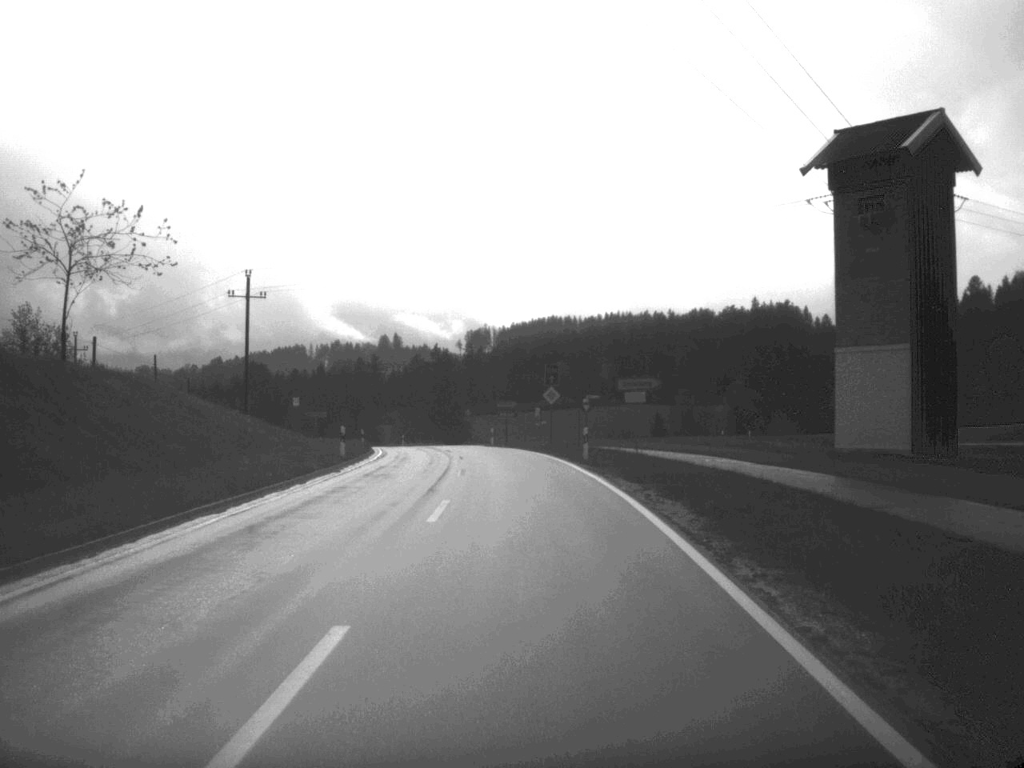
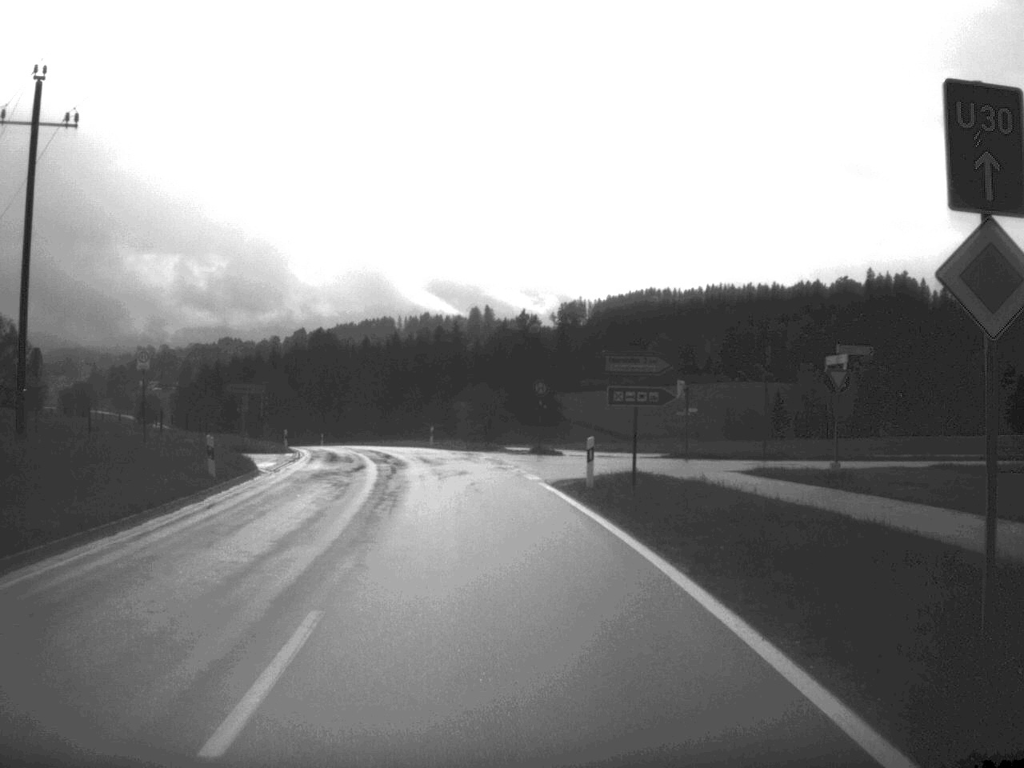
(-1.3, +47.1) m; -5°
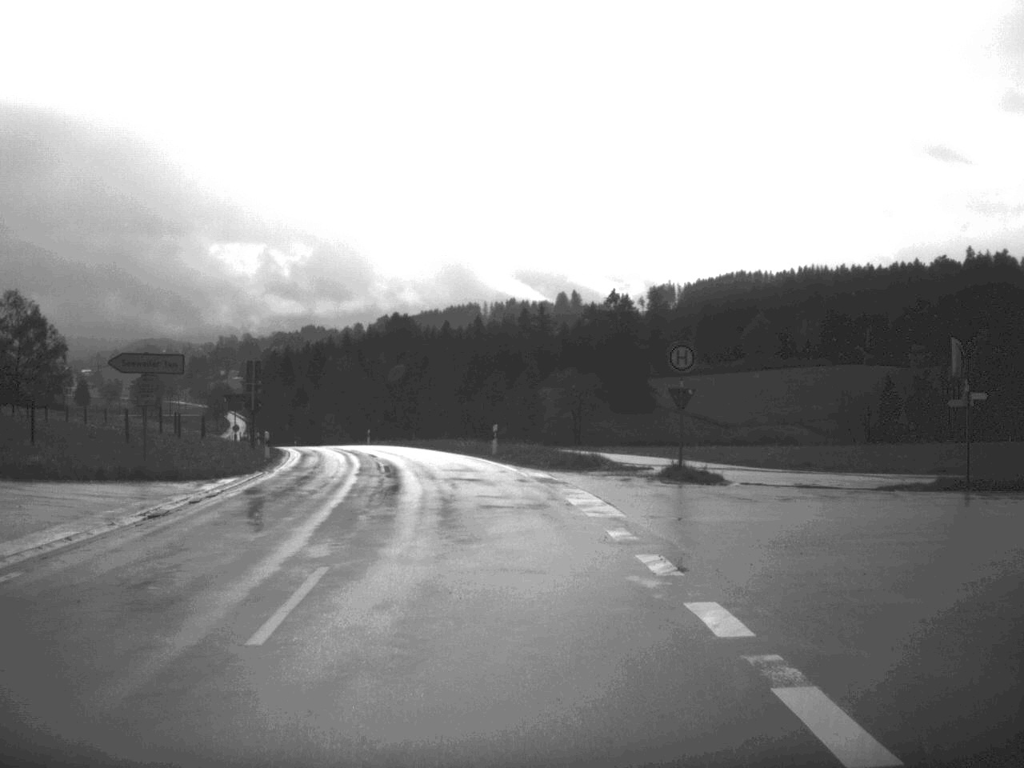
(-0.8, +22.4) m; -4°
